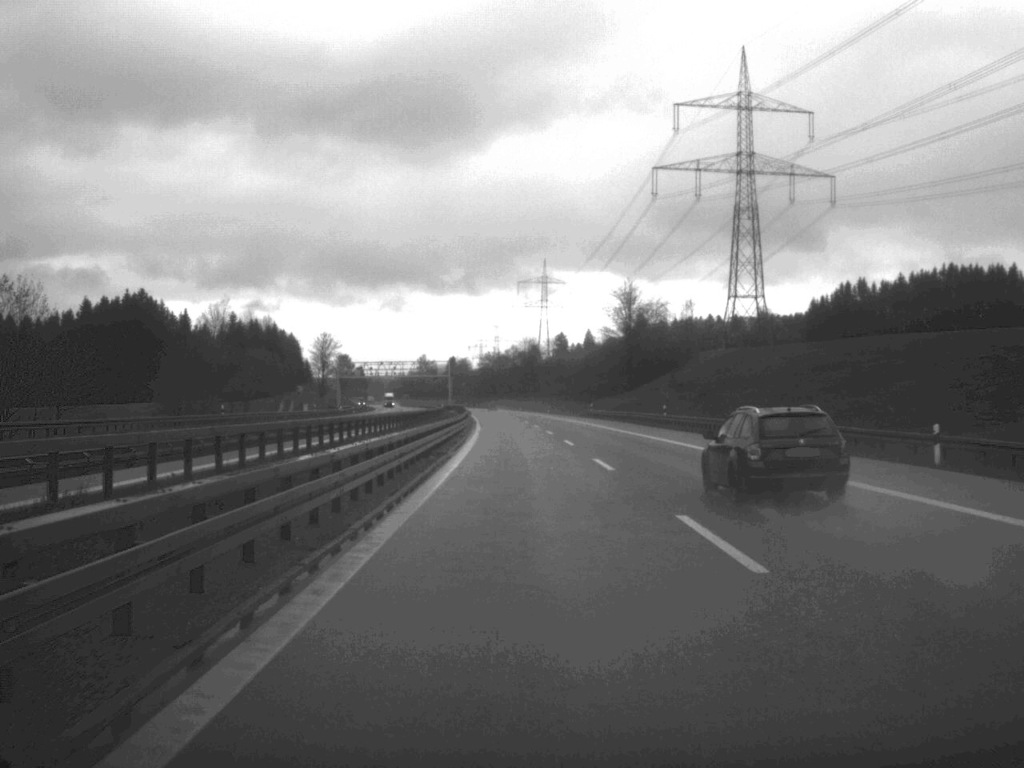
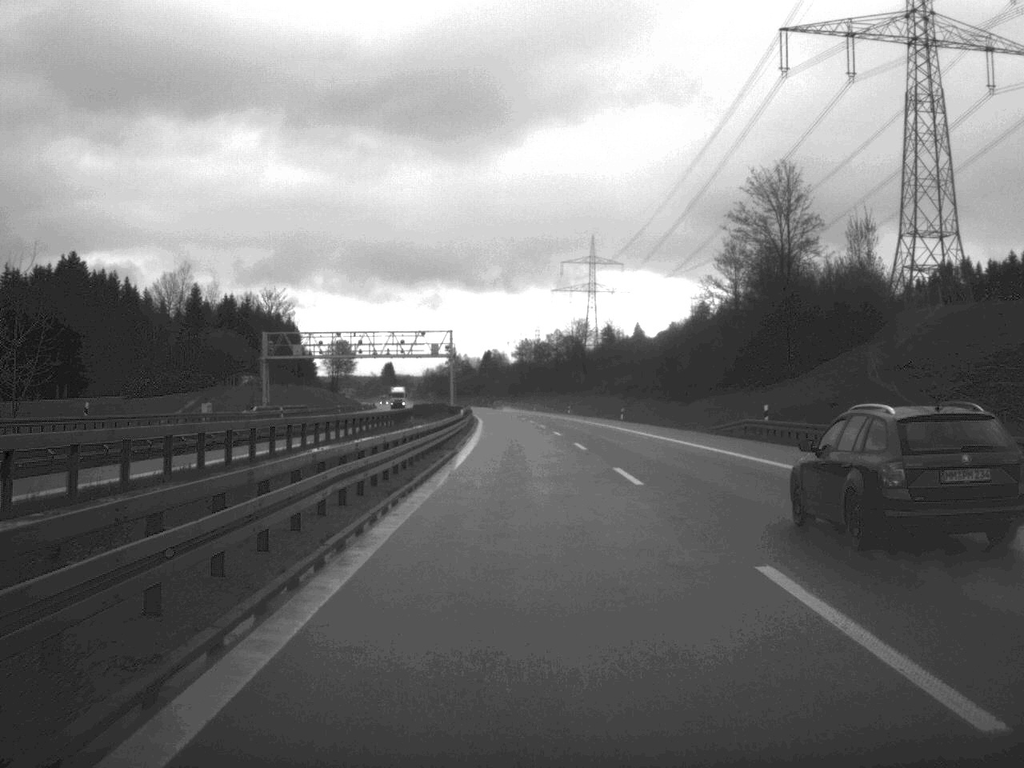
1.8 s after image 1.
(-1.3, +76.4) m; -2°
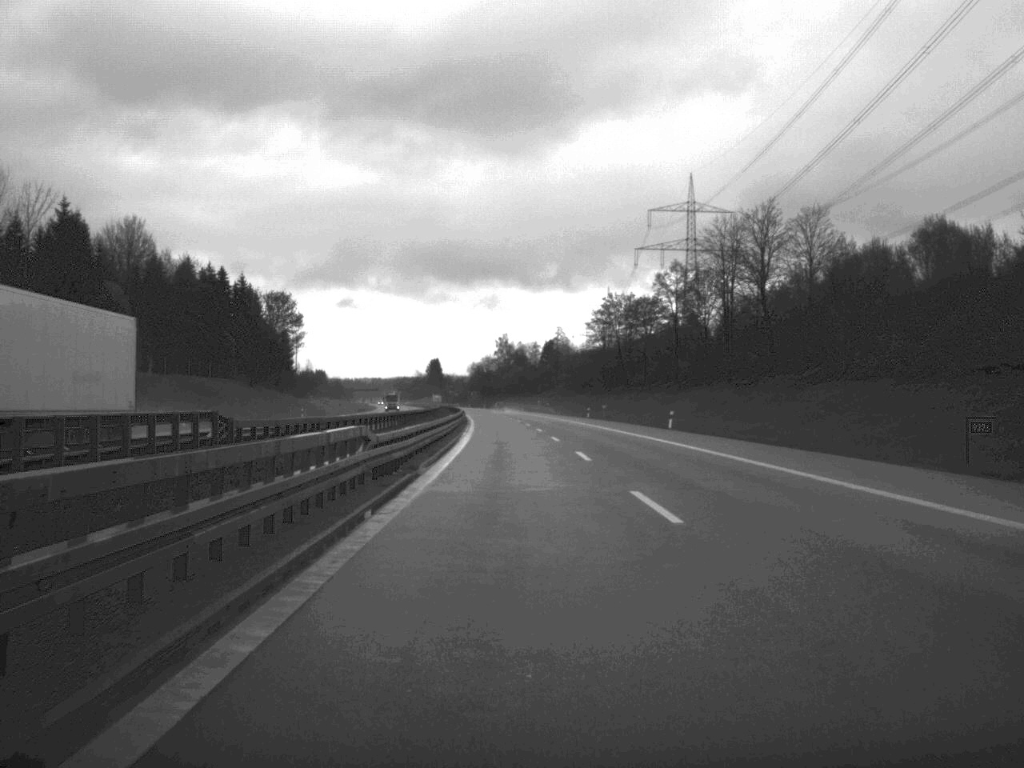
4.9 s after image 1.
(-3.3, +130.6) m; -3°
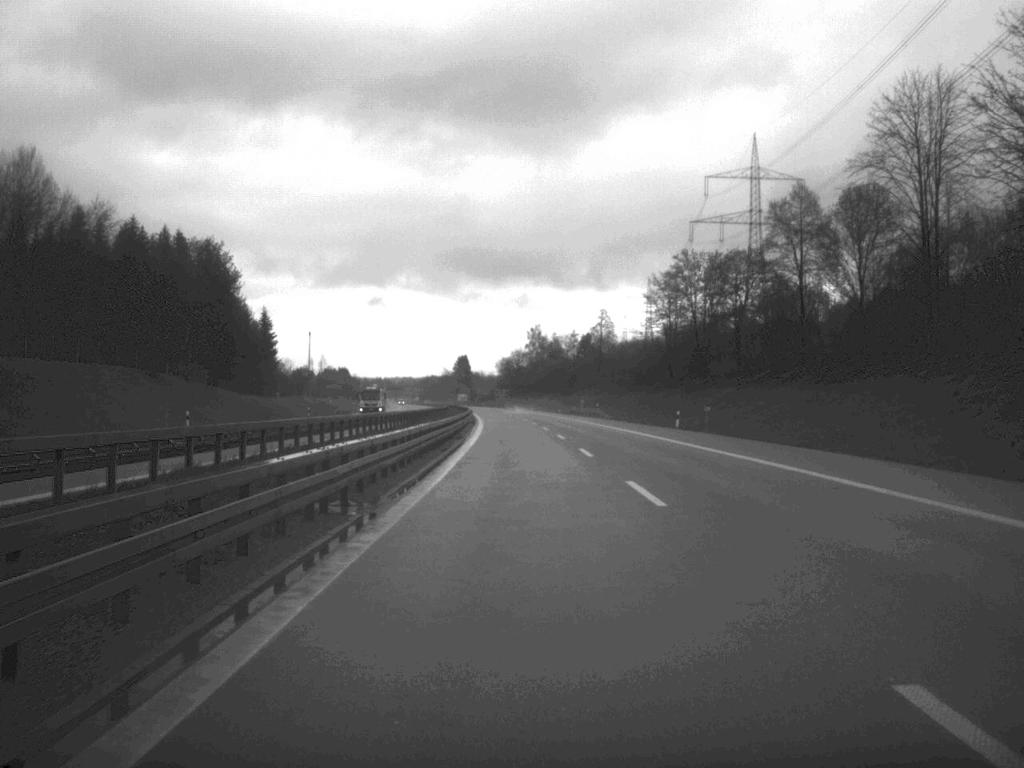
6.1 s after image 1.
(-0.7, +50.5) m; -2°
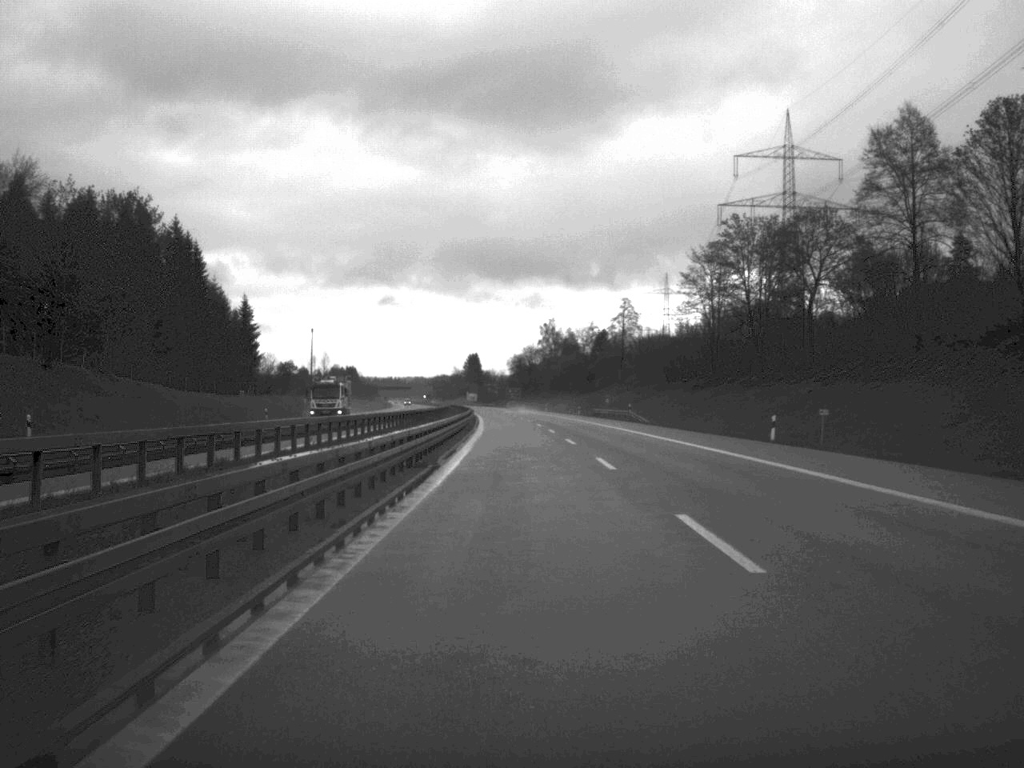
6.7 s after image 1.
(-0.1, +24.7) m; -1°
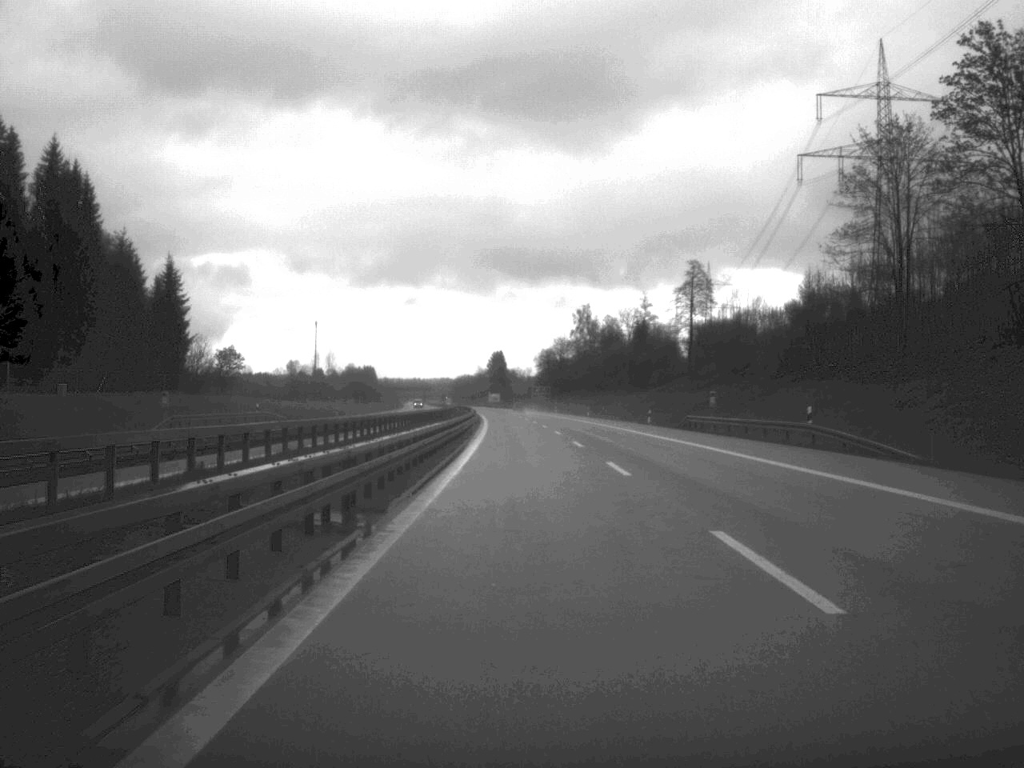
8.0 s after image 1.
(-0.6, +55.1) m; -1°
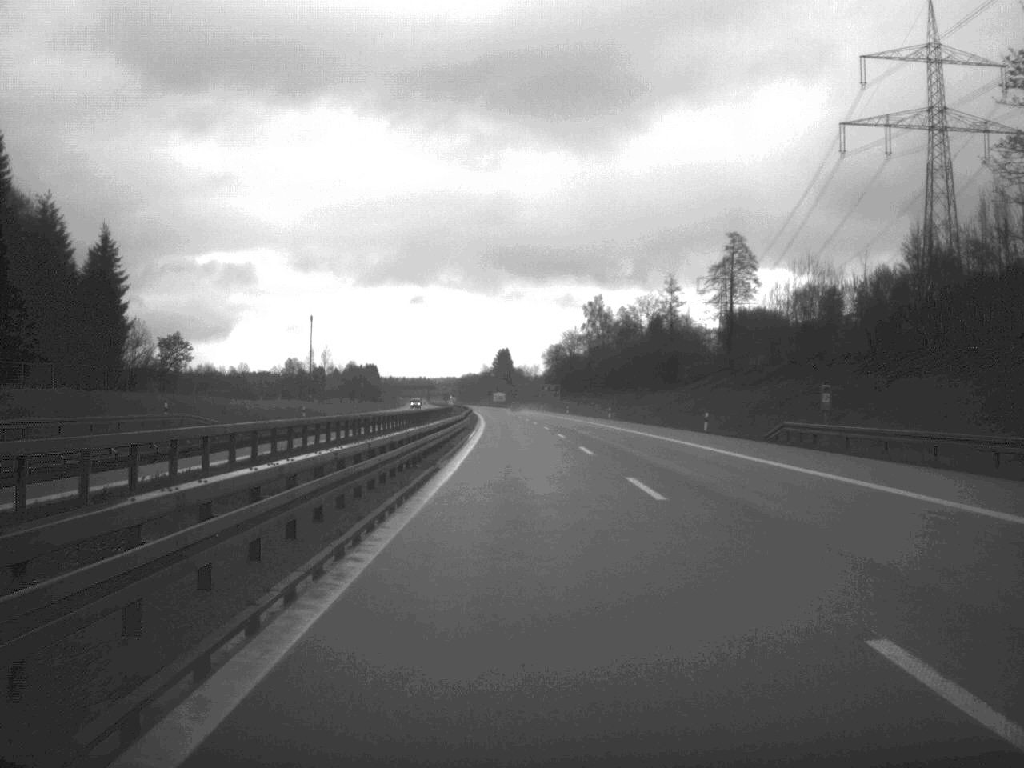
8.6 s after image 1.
(-0.1, +24.6) m; 0°
